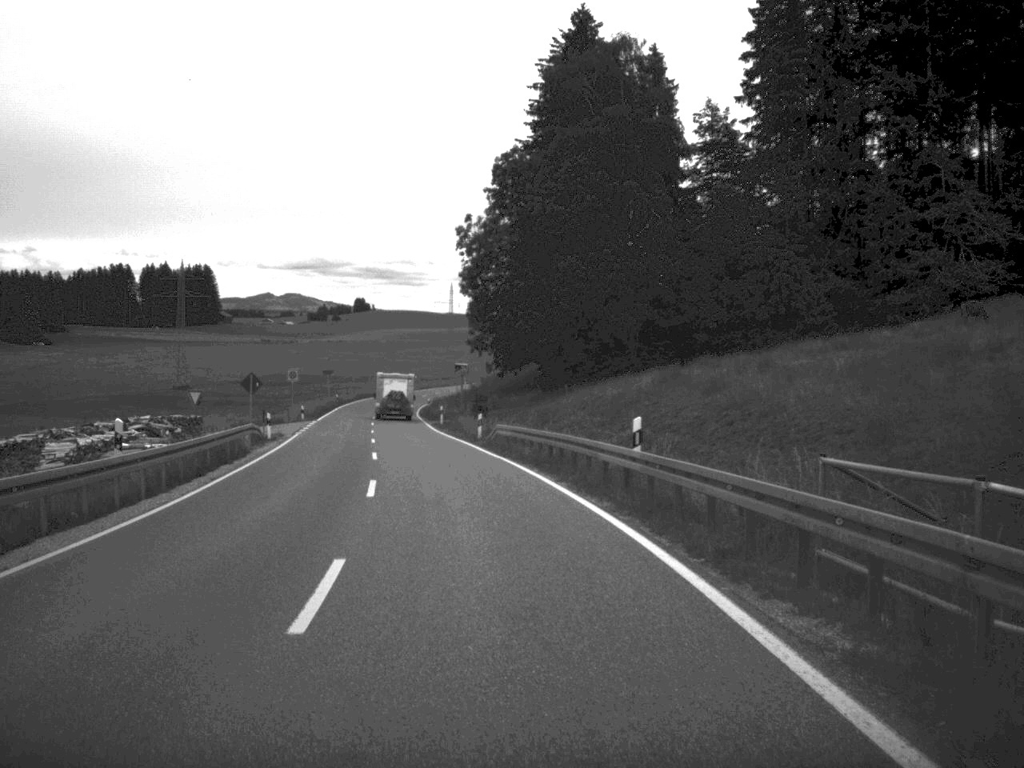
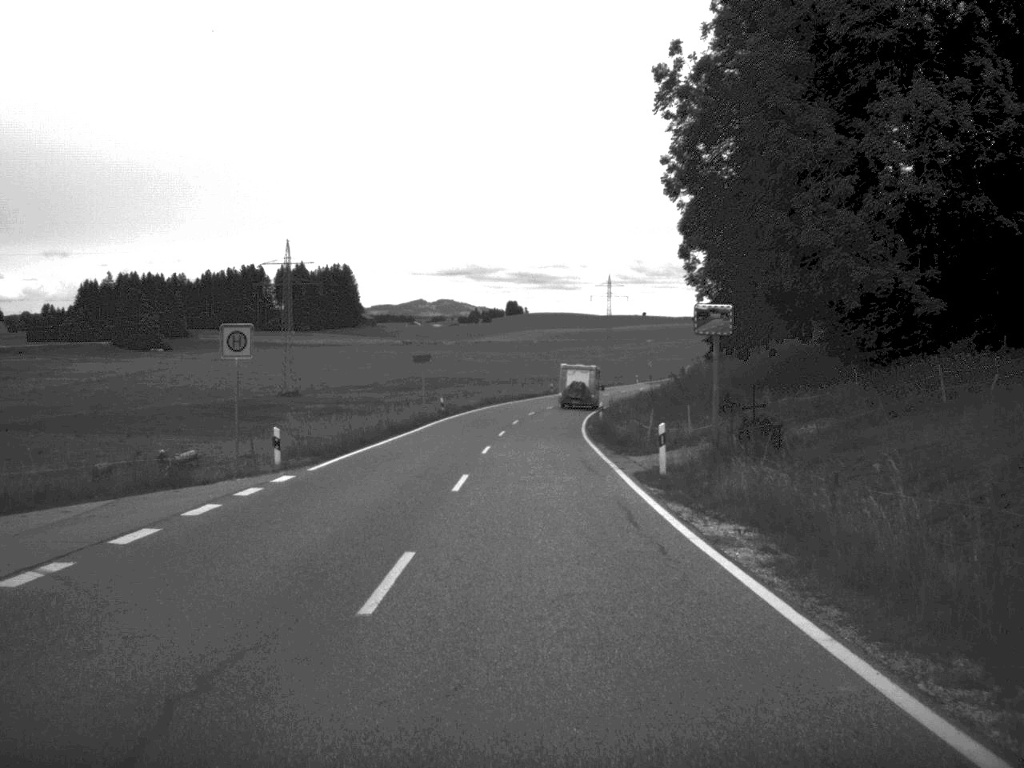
(-4.2, +46.0) m; -7°
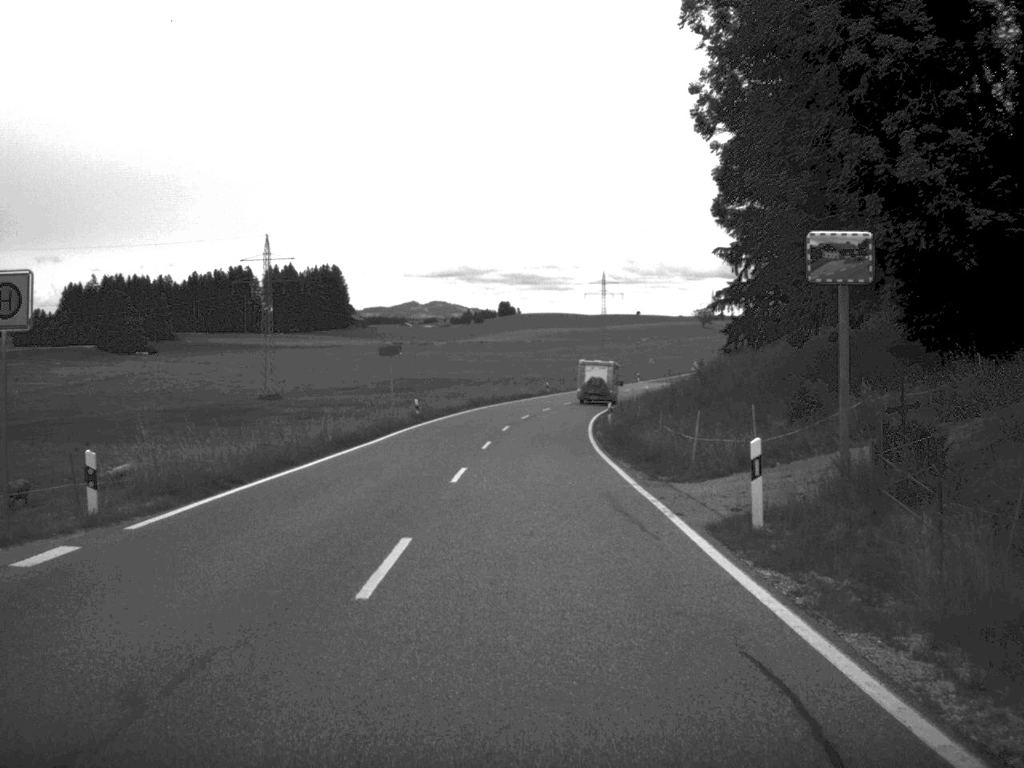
(0.0, +11.2) m; 0°
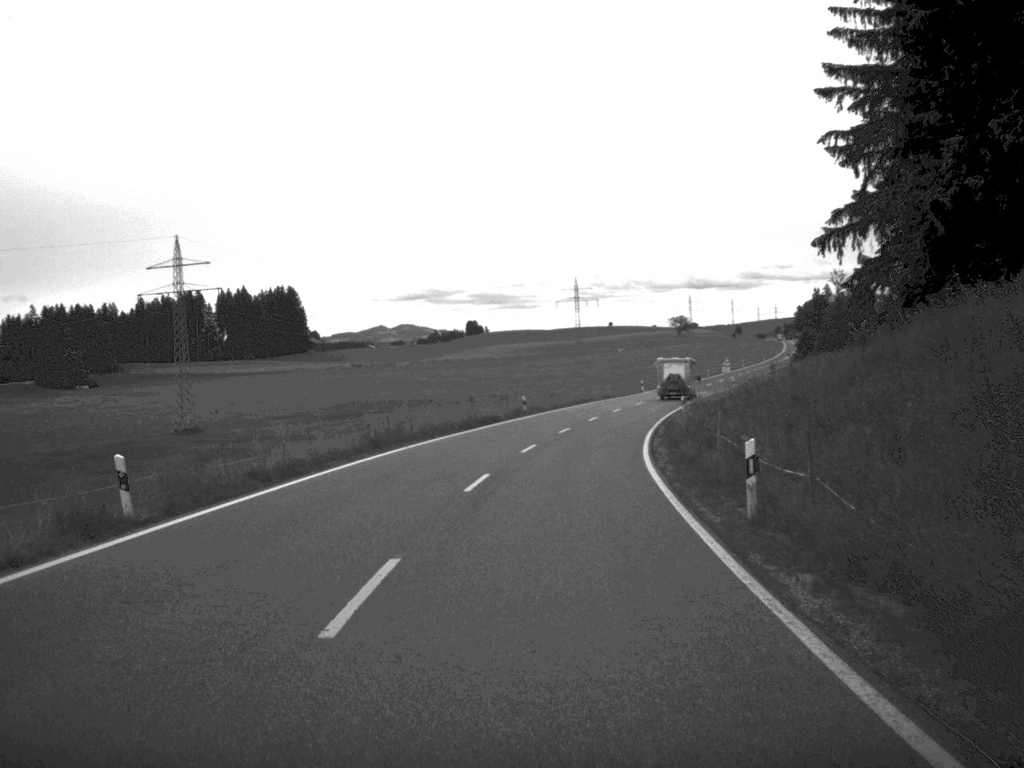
(+0.3, +36.5) m; +1°
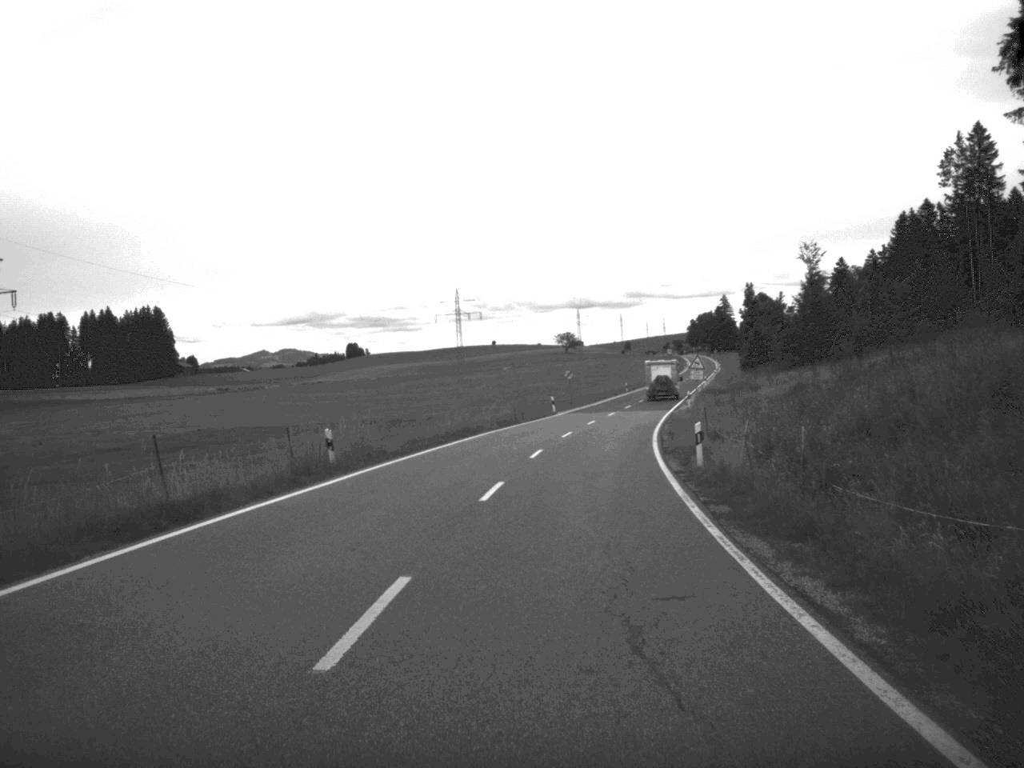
(+1.5, +35.6) m; +5°
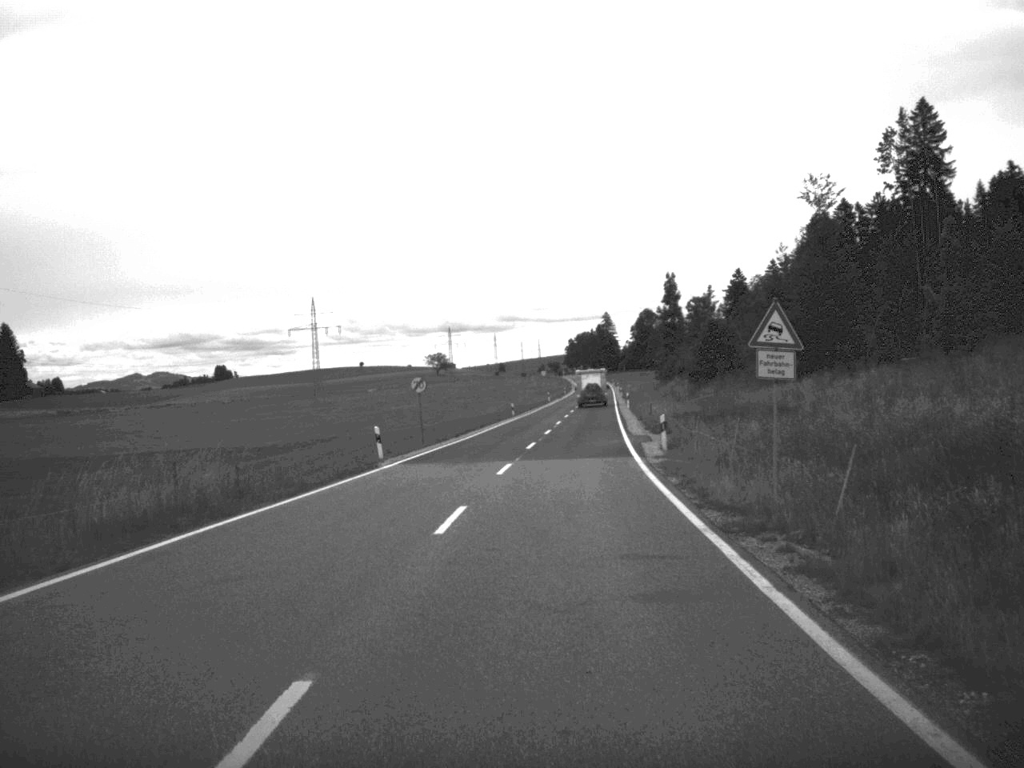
(+2.0, +38.9) m; +6°
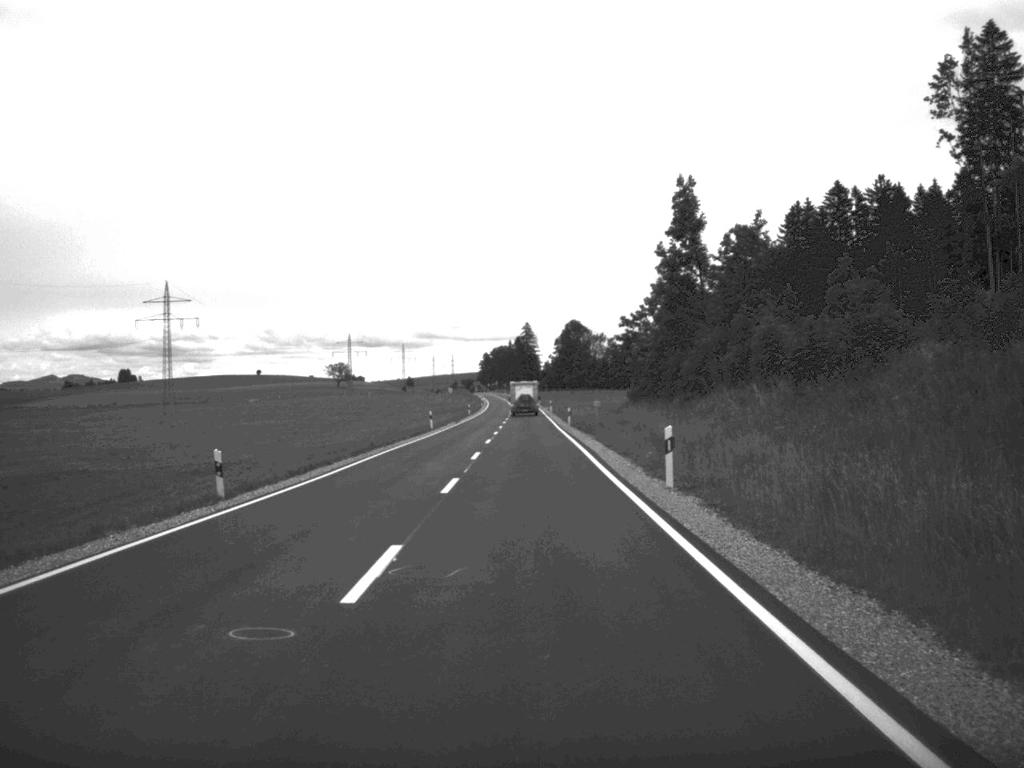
(+2.8, +63.9) m; +4°
